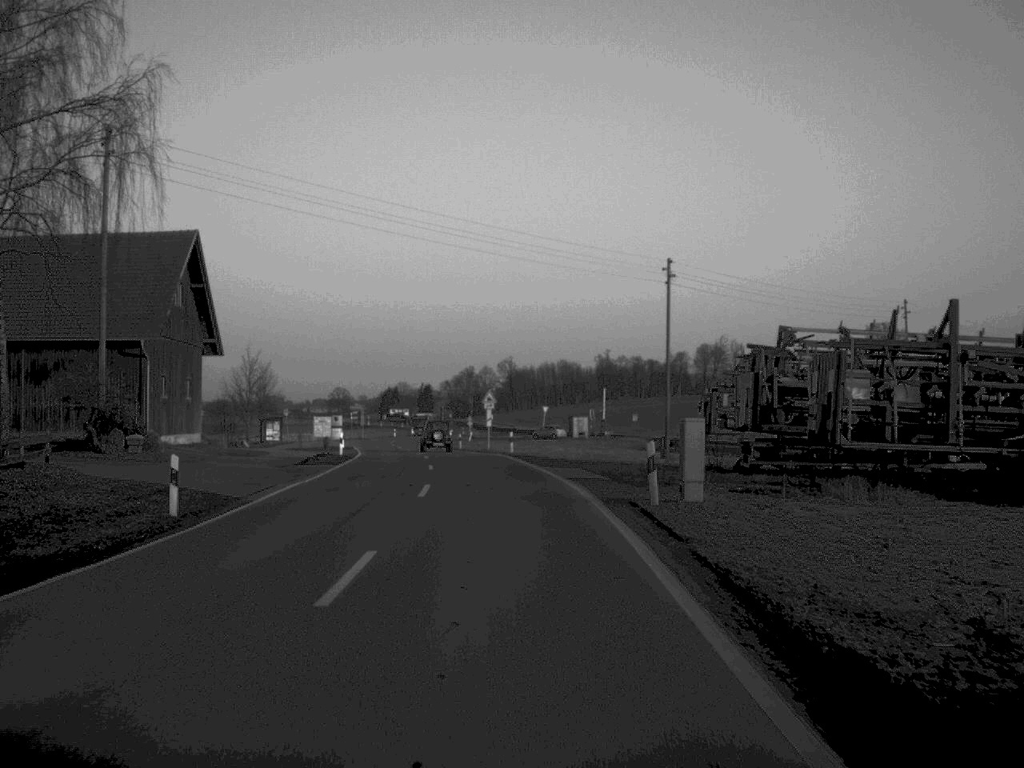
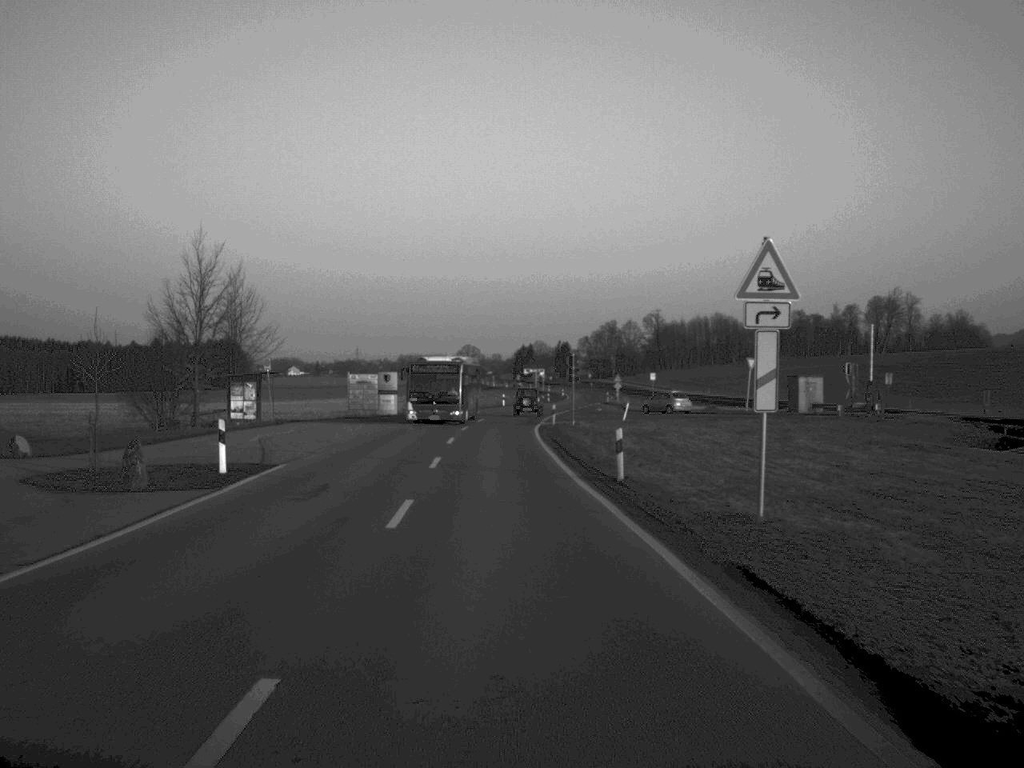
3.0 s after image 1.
(-3.3, +57.7) m; -6°
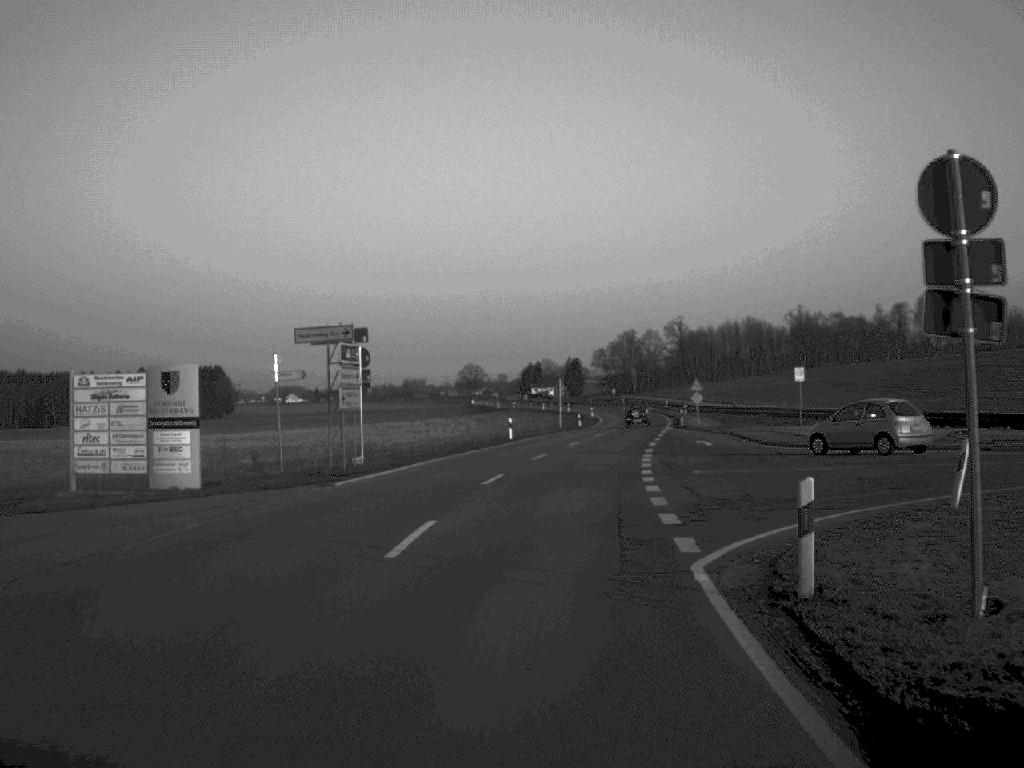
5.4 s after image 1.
(-0.8, +49.9) m; 0°
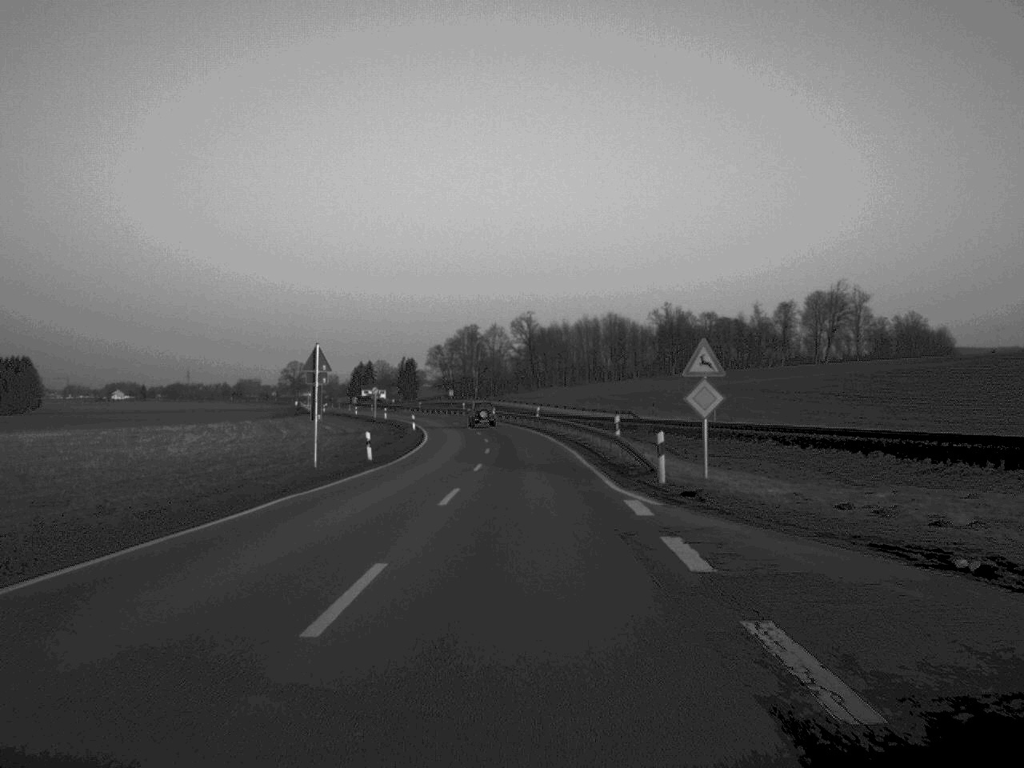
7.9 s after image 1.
(+3.6, +52.4) m; +7°
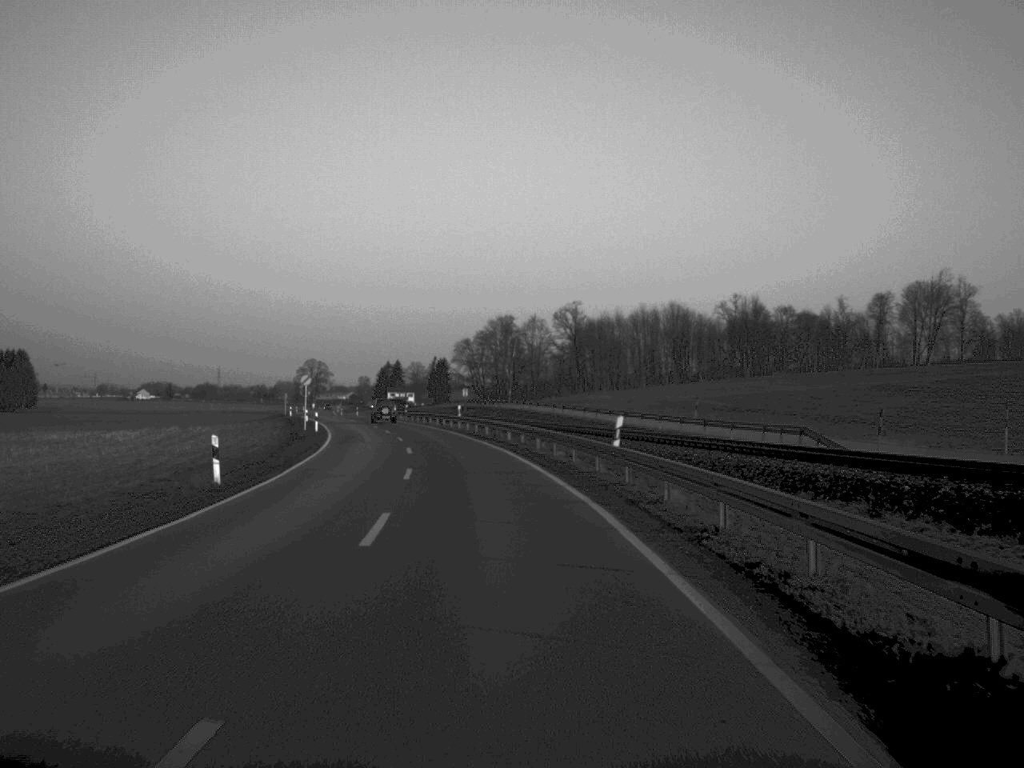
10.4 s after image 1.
(-0.2, +54.7) m; -2°
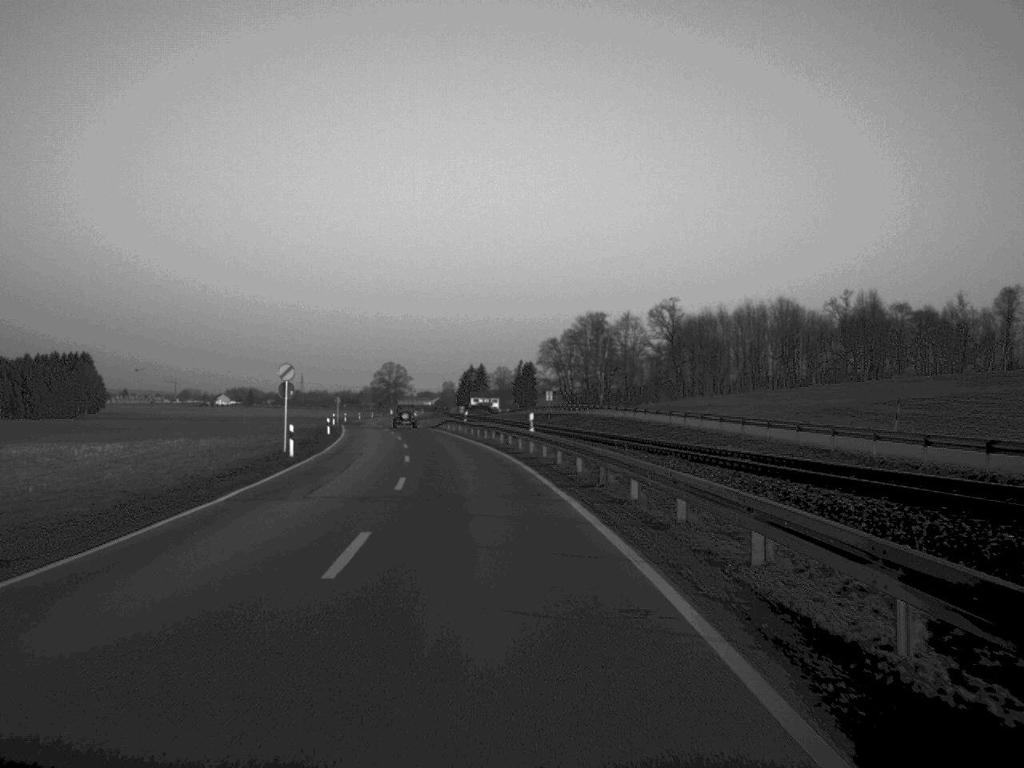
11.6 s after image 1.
(-0.8, +27.0) m; -4°
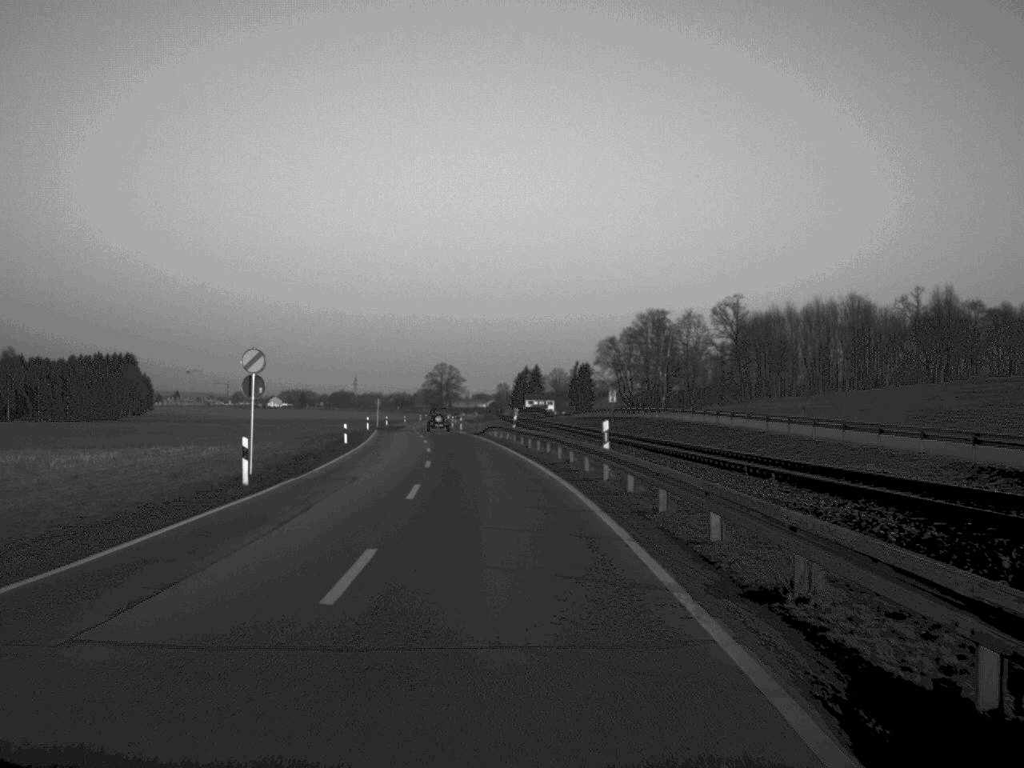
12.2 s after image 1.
(-0.3, +13.3) m; -2°
